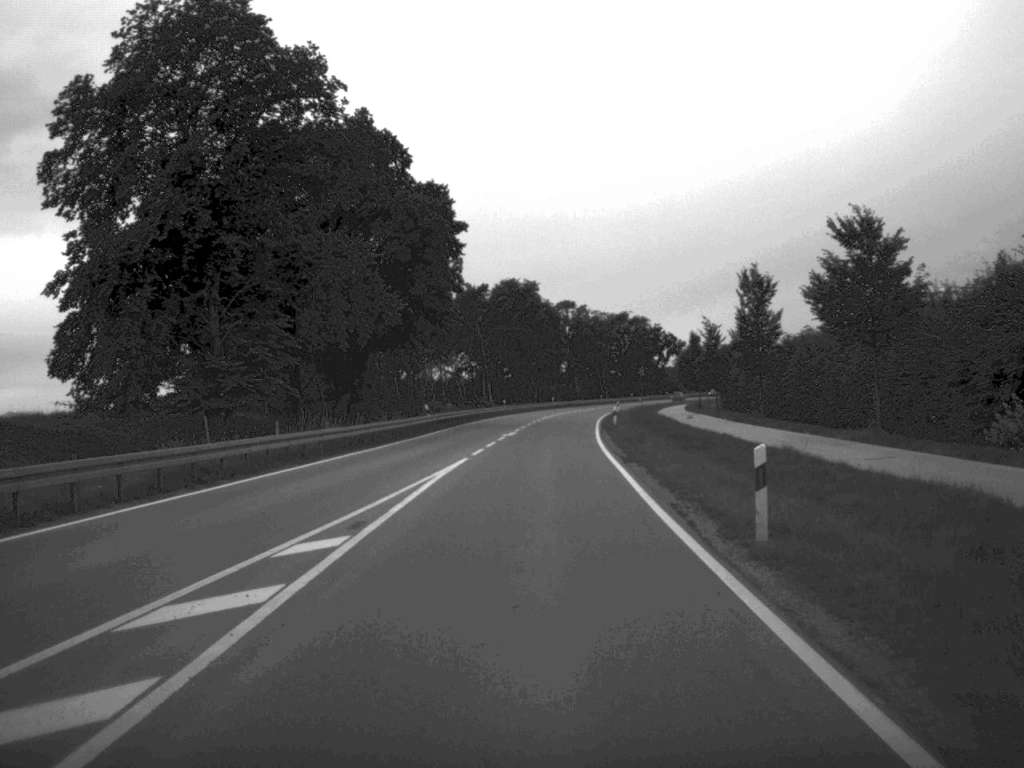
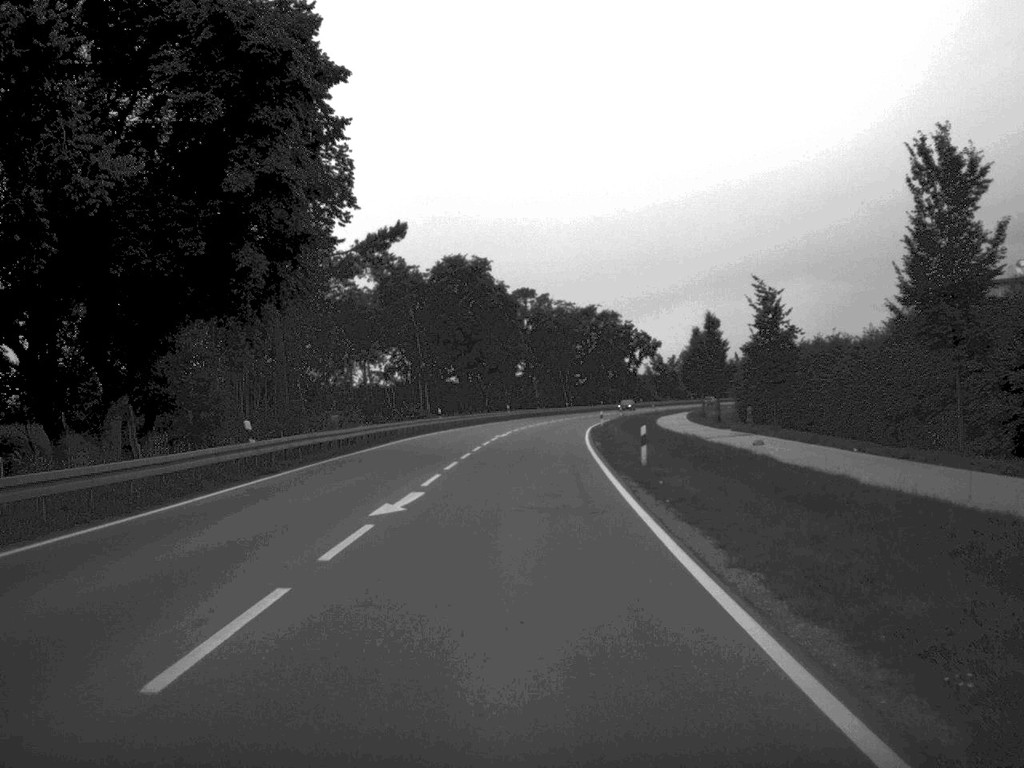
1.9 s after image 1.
(+0.5, +33.1) m; +2°
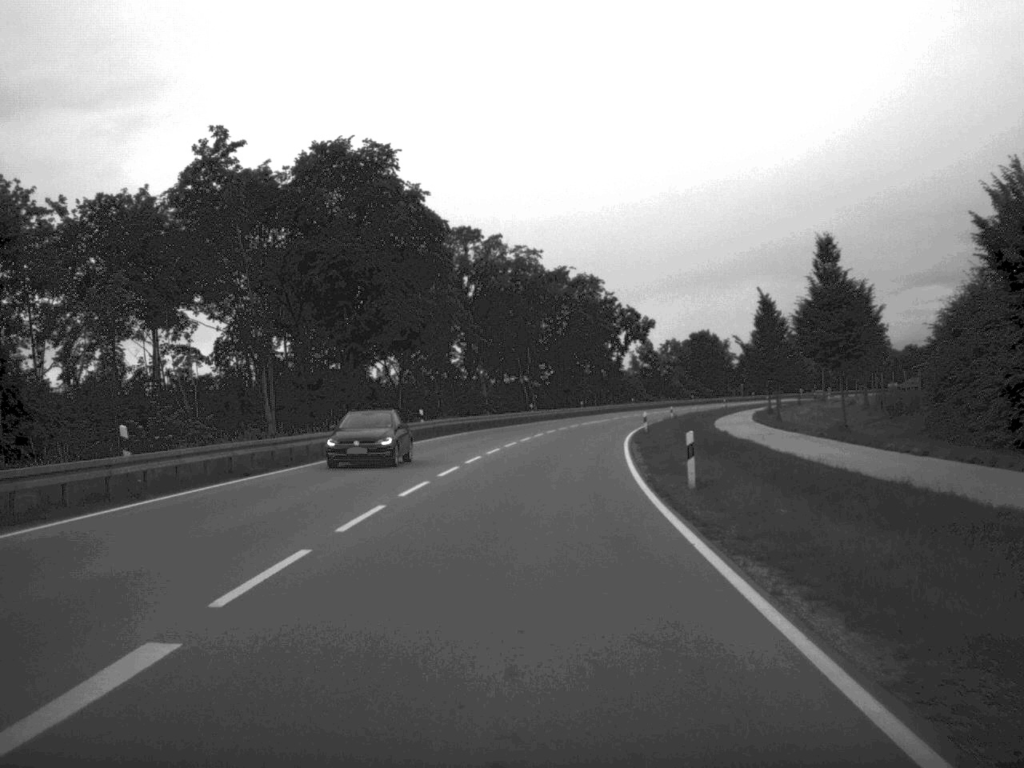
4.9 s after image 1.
(+0.9, +56.2) m; +2°
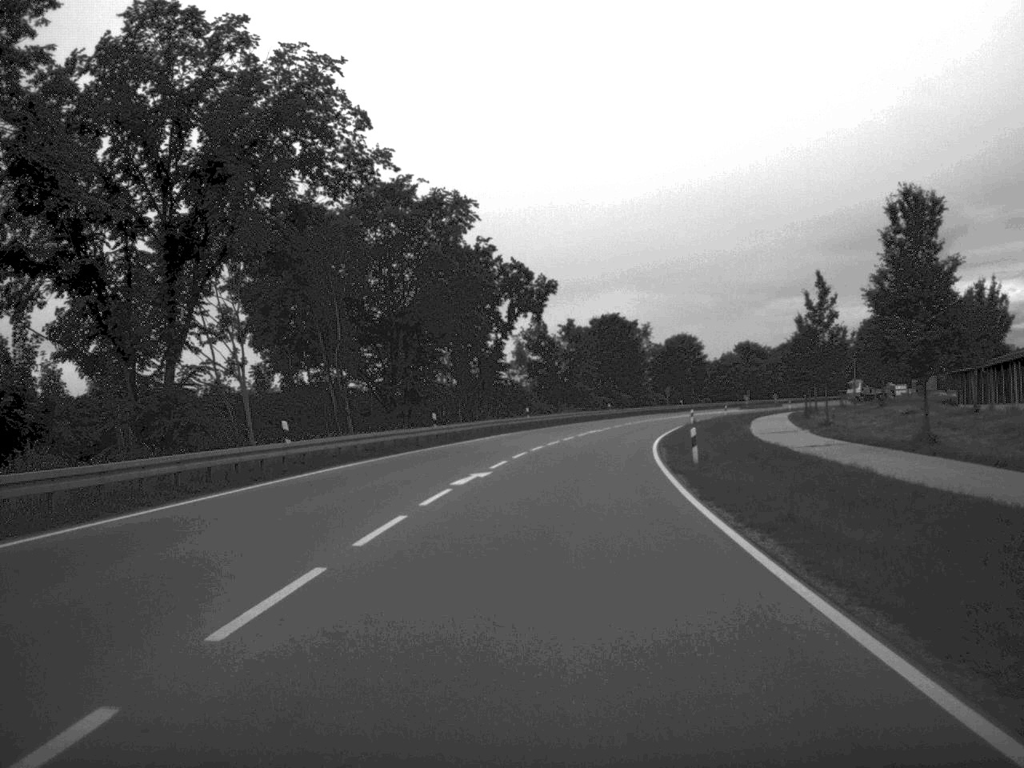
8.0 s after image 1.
(+2.7, +60.1) m; +6°
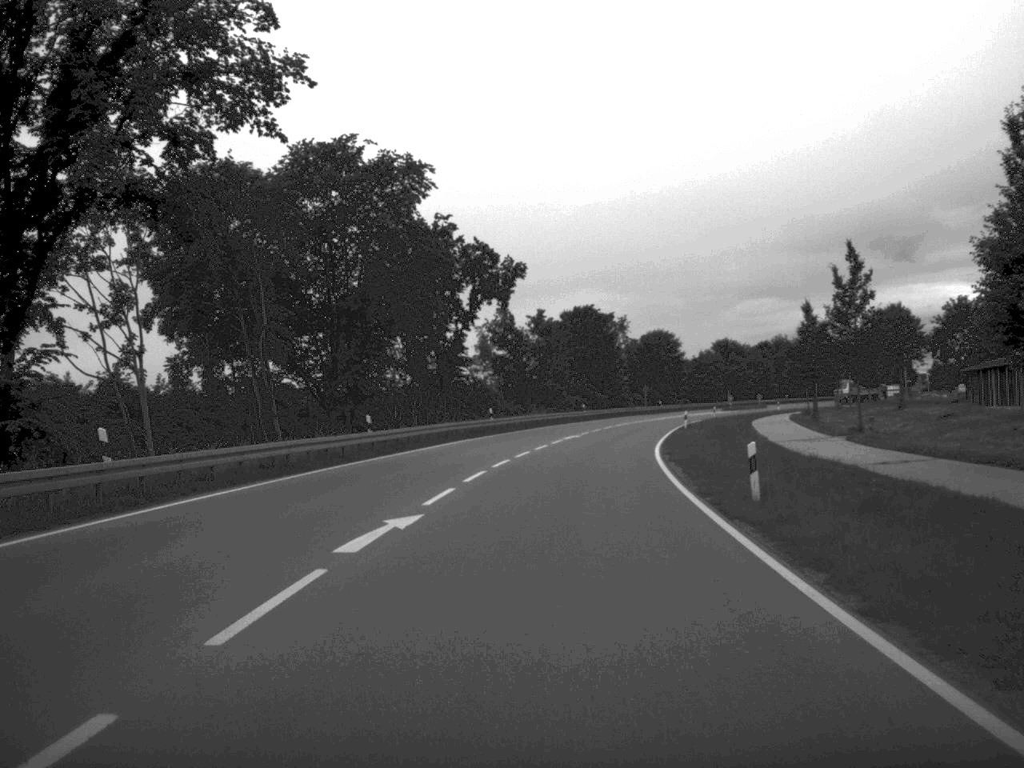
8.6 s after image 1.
(+0.1, +11.9) m; +1°
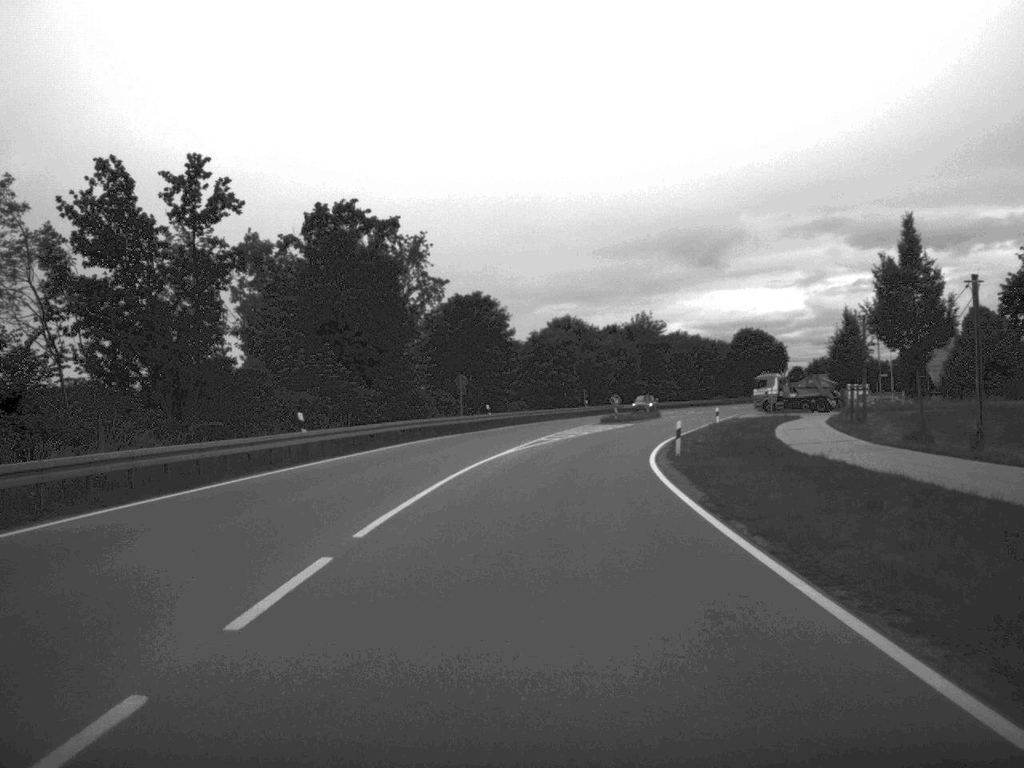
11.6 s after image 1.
(+4.8, +64.1) m; +9°
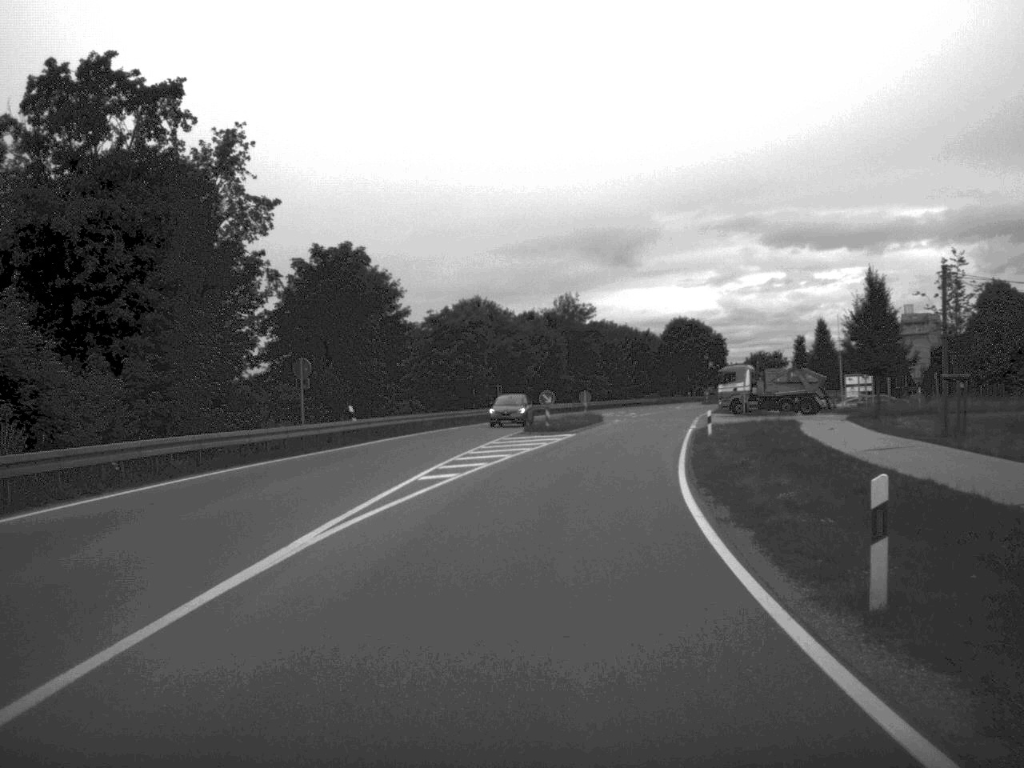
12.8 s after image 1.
(+0.8, +24.9) m; +4°
